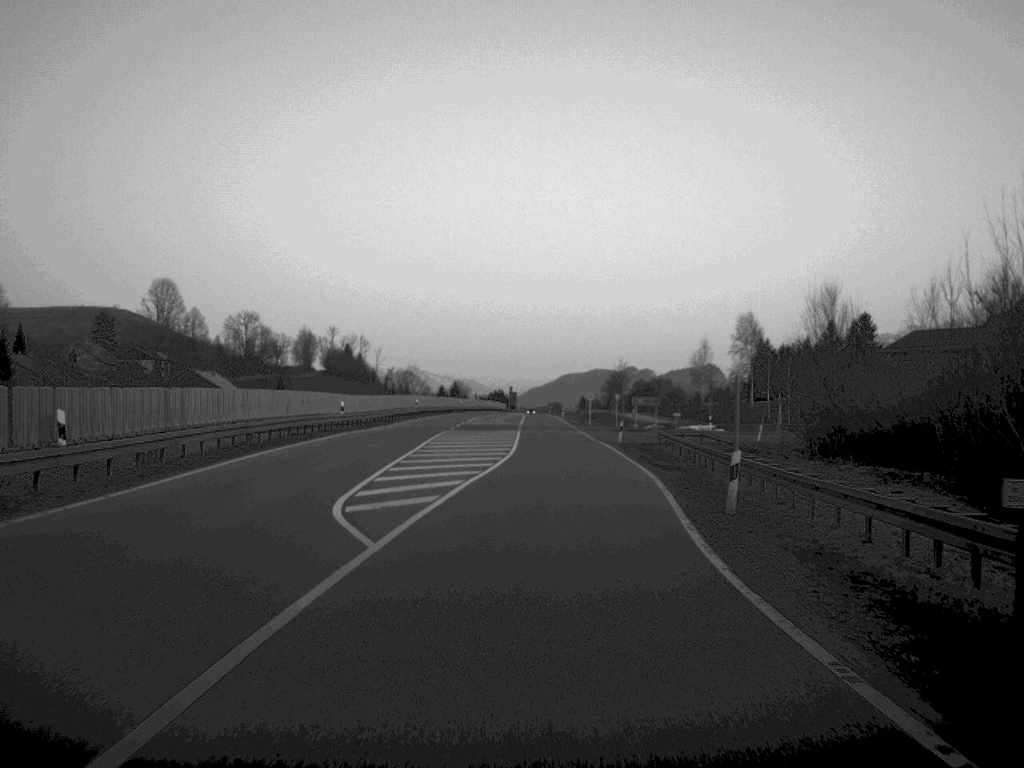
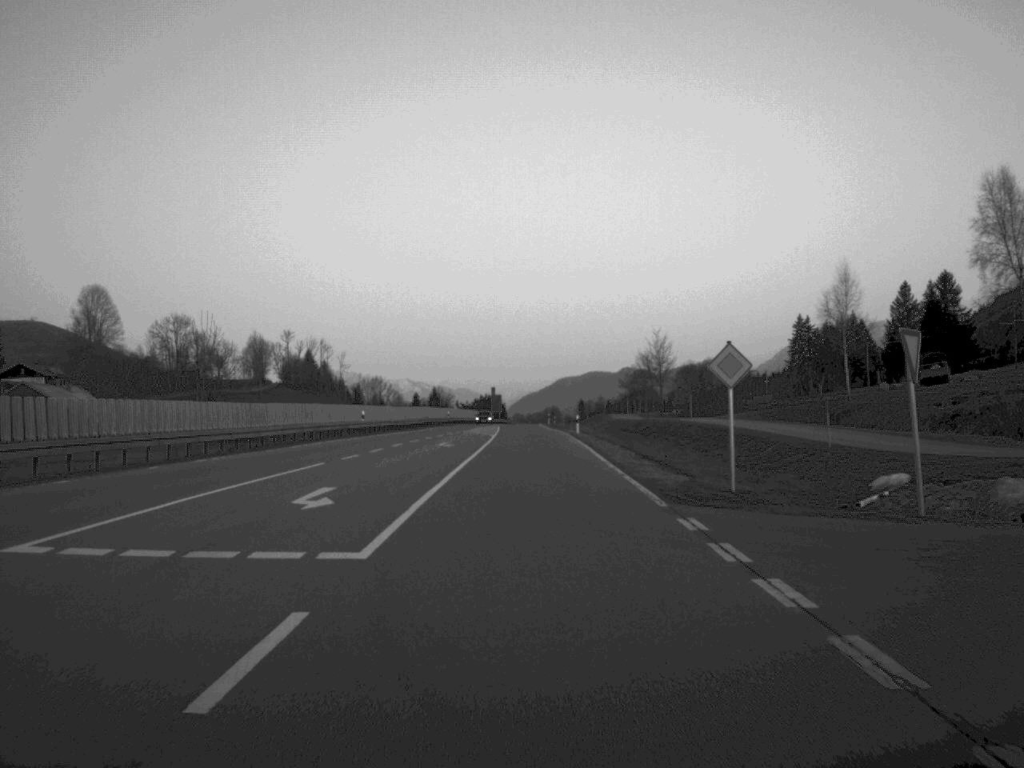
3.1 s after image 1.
(+1.0, +77.5) m; 0°
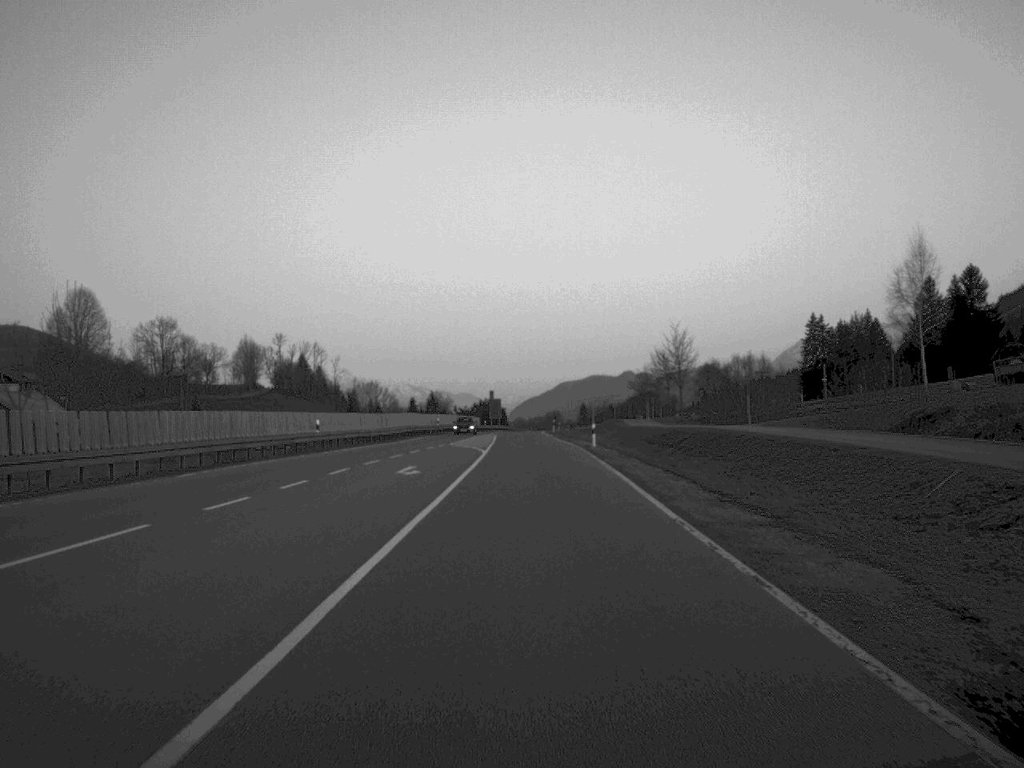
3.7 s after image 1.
(0.0, +15.8) m; 0°
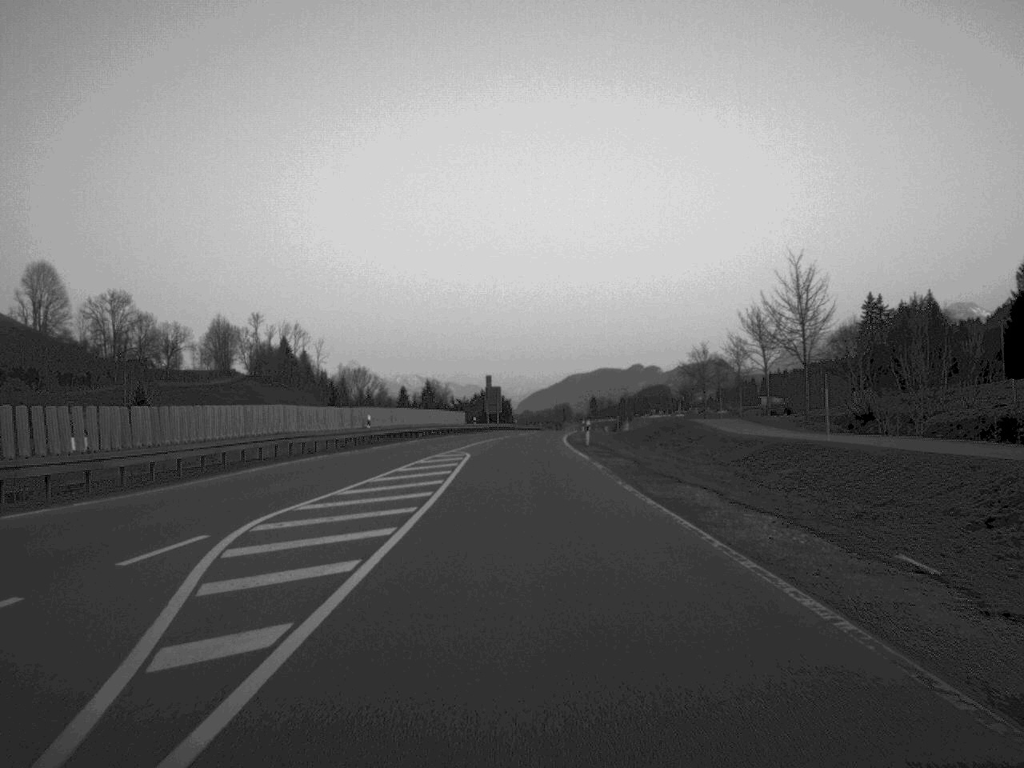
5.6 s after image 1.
(0.0, +49.4) m; 0°
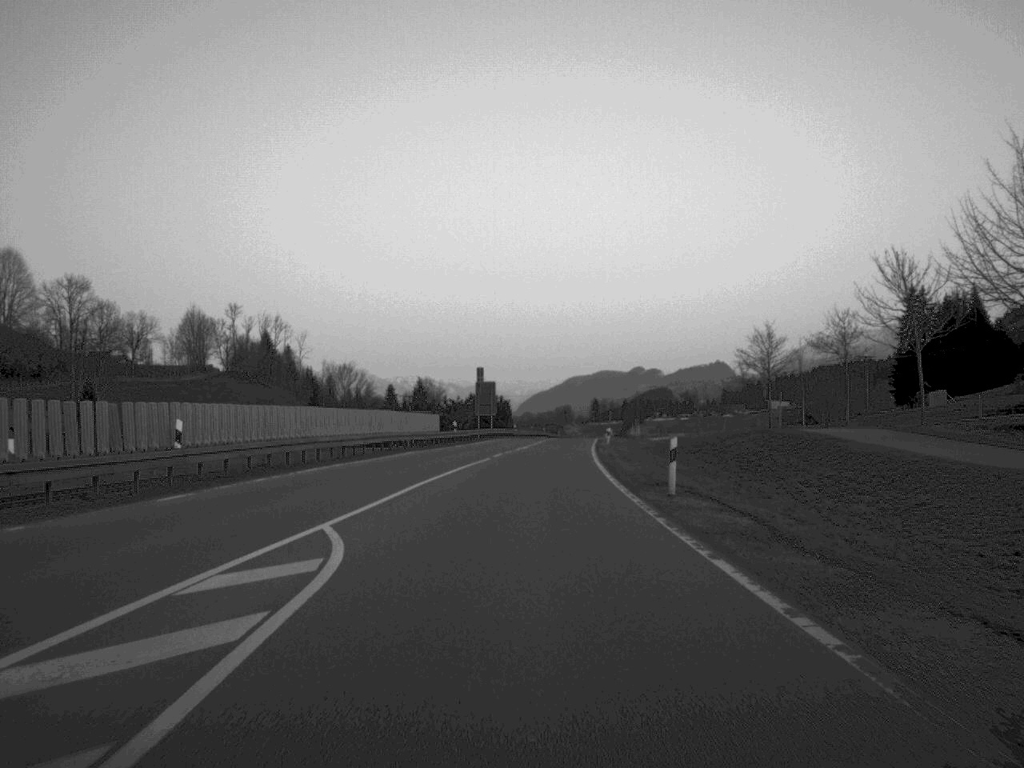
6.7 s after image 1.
(-0.1, +31.0) m; 0°
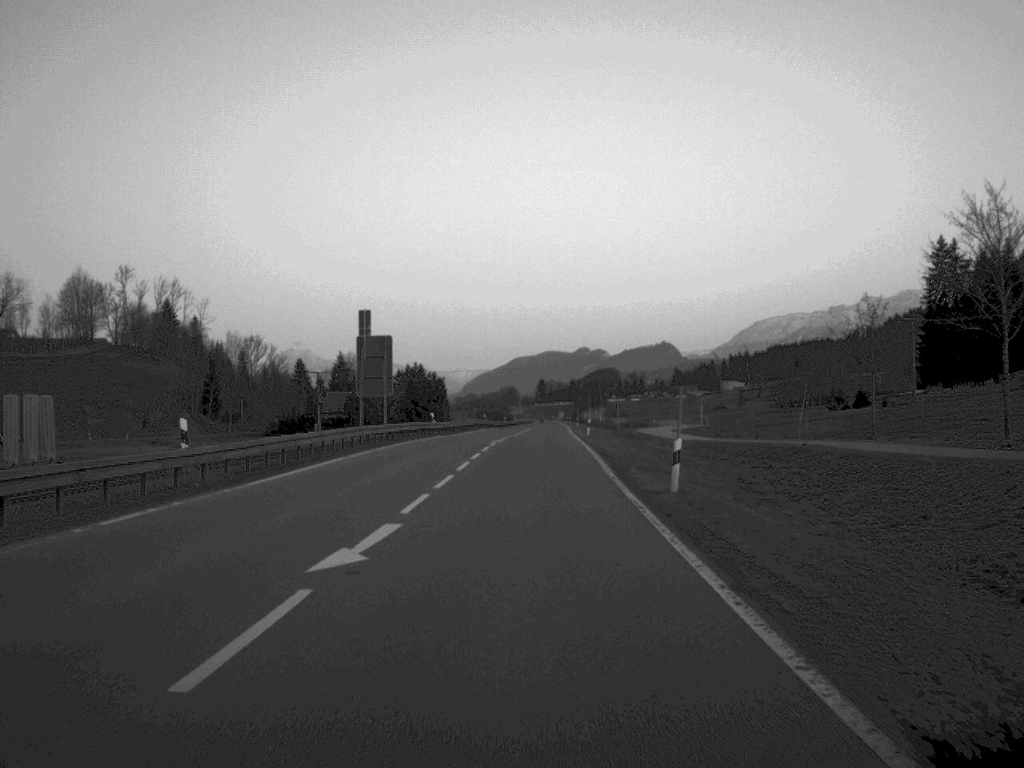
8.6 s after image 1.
(+1.1, +51.1) m; +2°
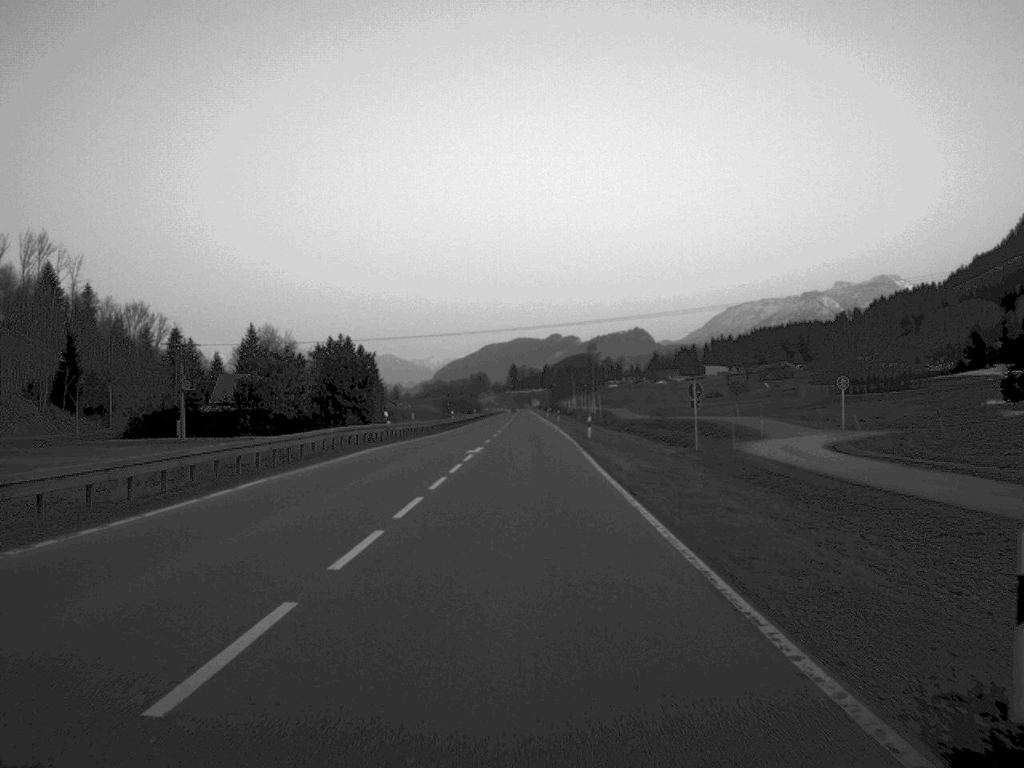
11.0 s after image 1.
(+1.0, +66.5) m; +1°
